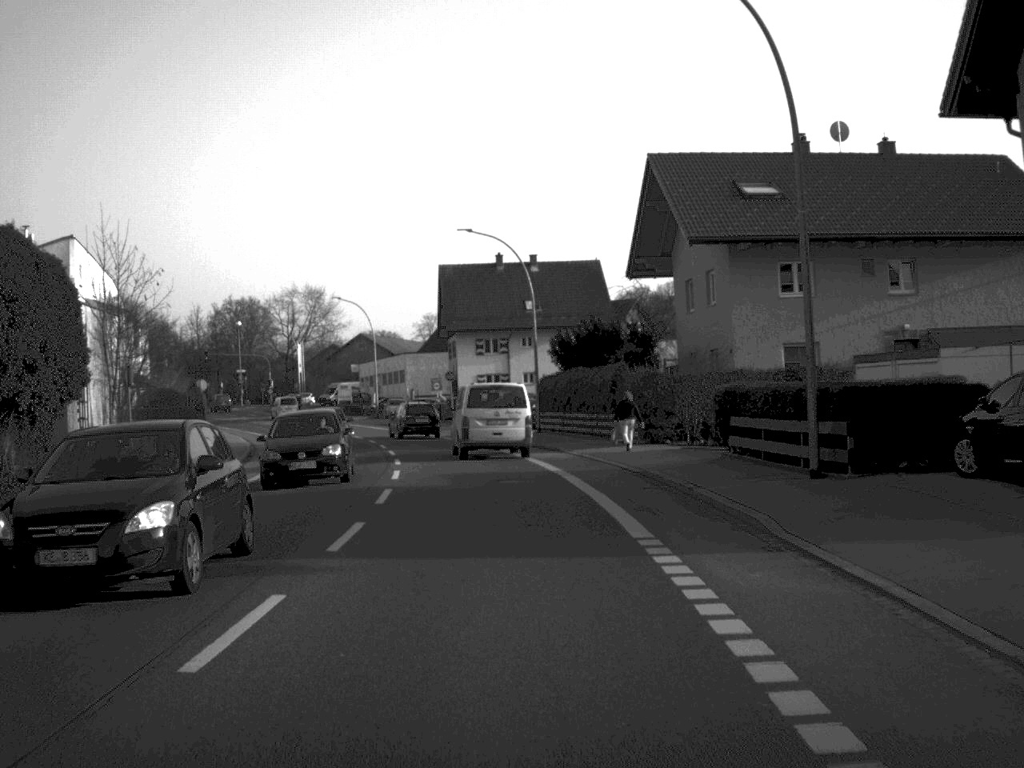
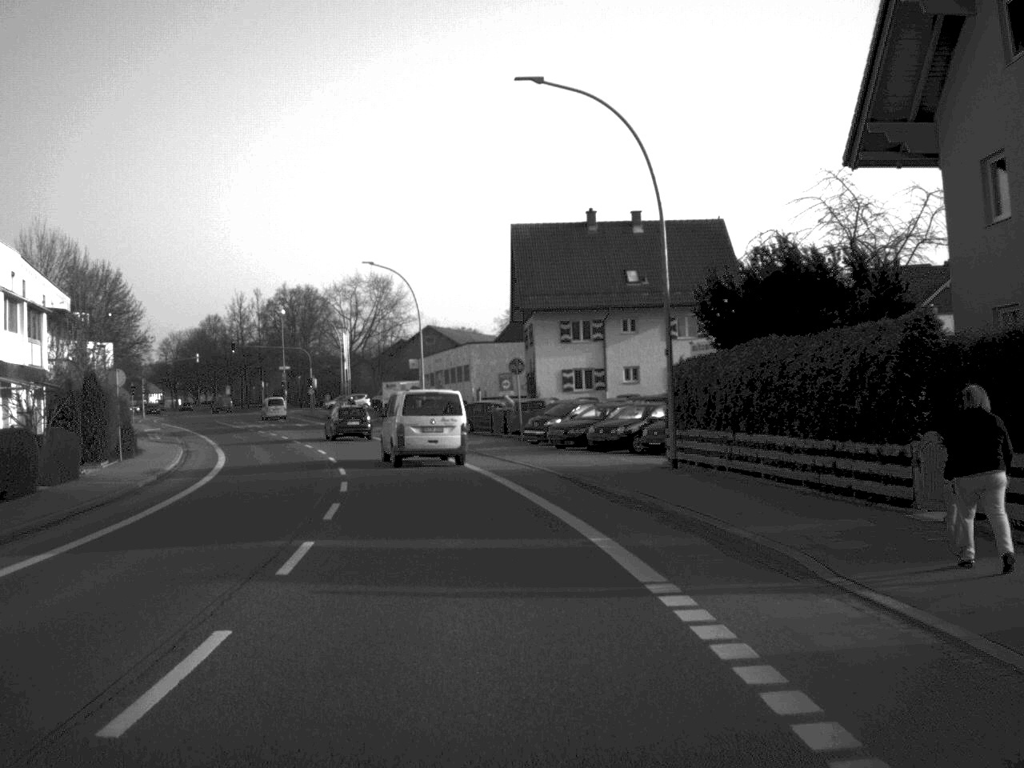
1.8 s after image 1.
(-0.7, +25.1) m; -4°
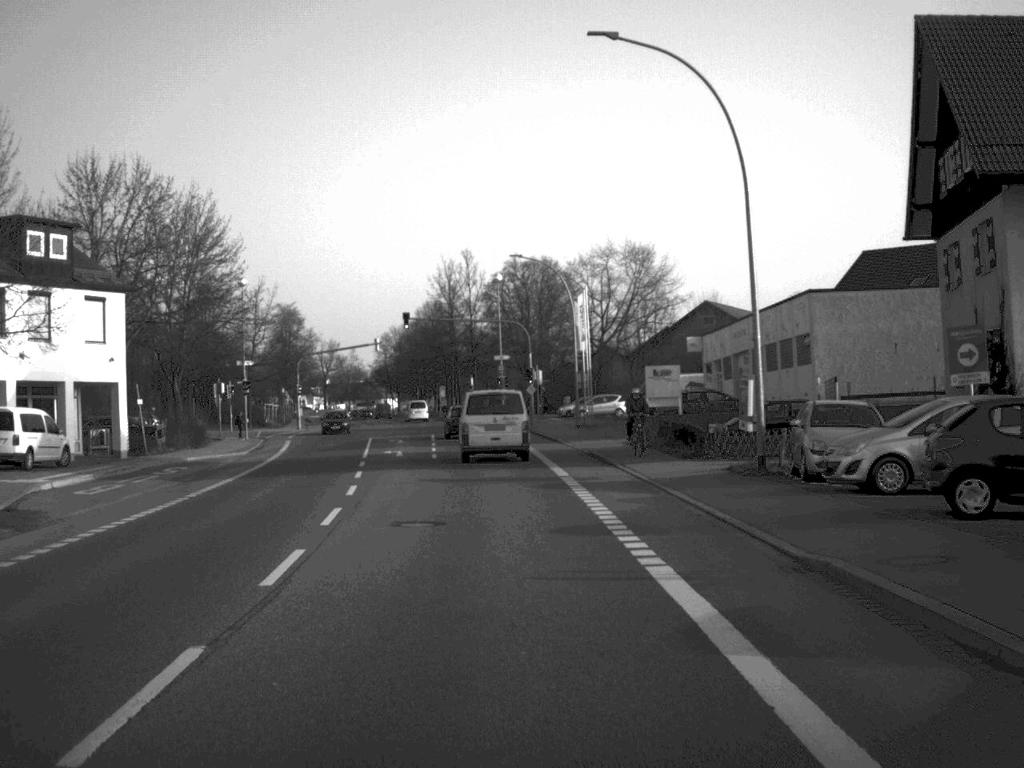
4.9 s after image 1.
(-4.6, +42.1) m; -11°
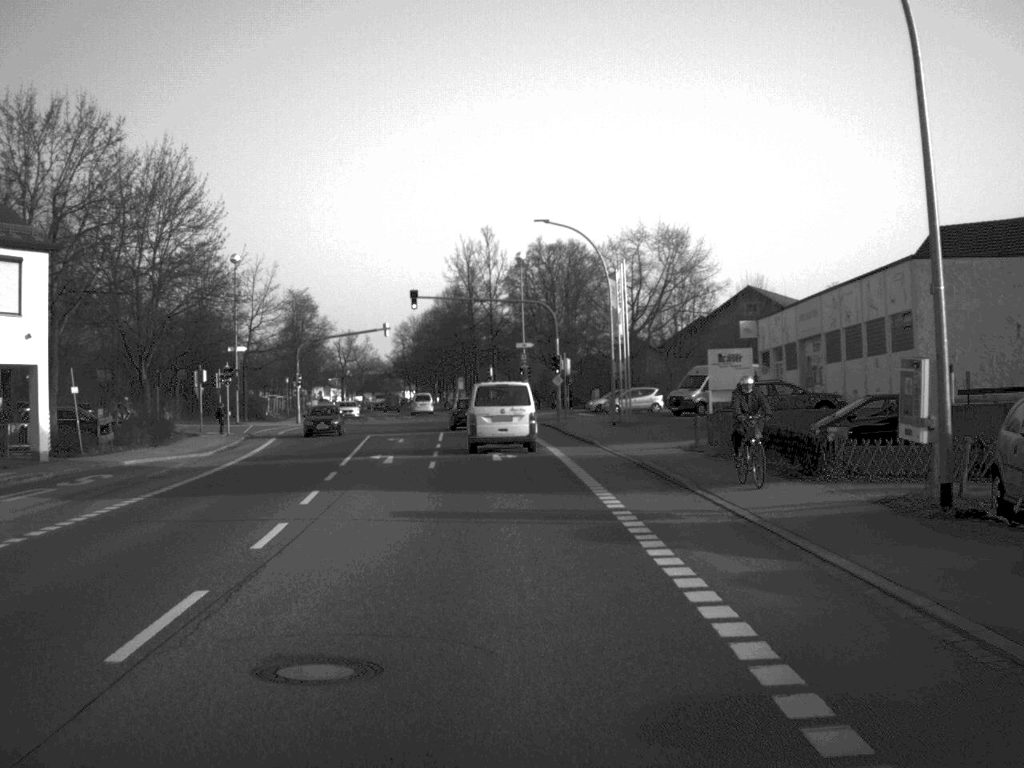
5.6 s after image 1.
(-0.1, +9.8) m; -1°
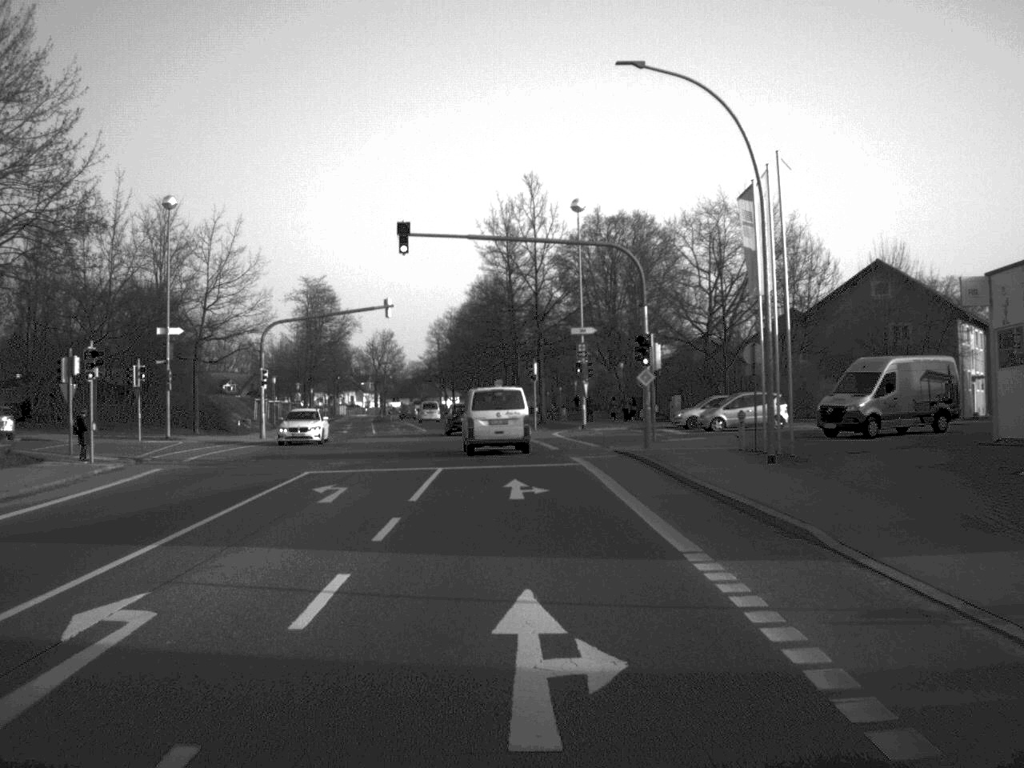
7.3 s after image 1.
(-0.5, +25.7) m; -2°
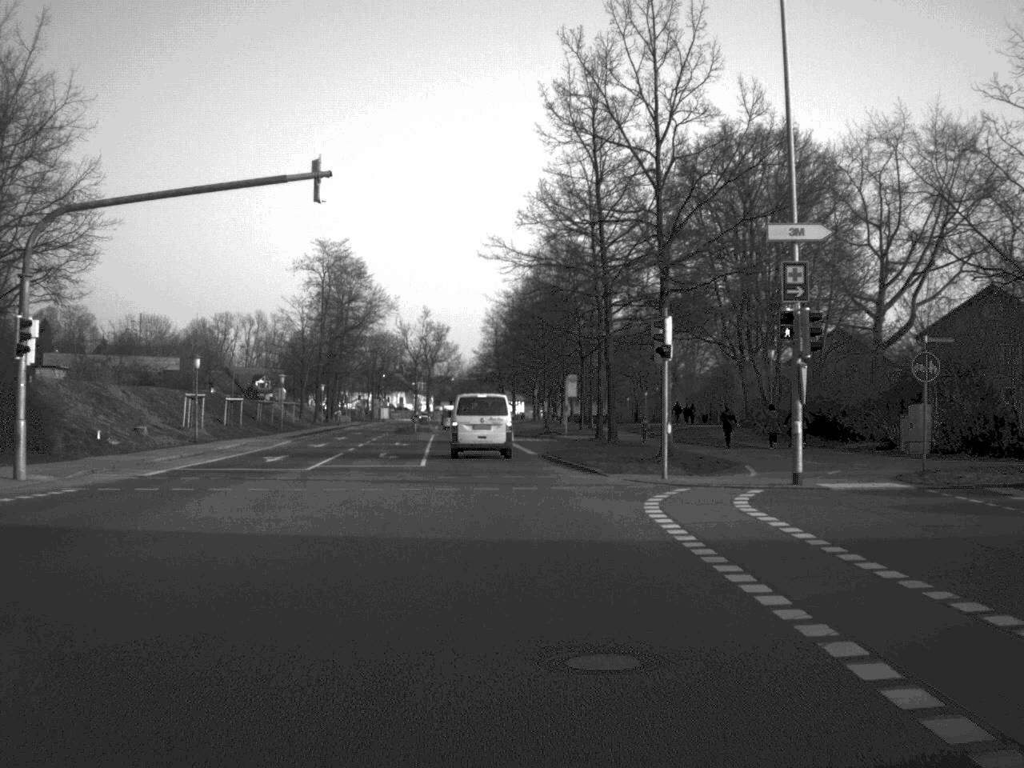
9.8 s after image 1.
(-0.9, +36.8) m; -3°
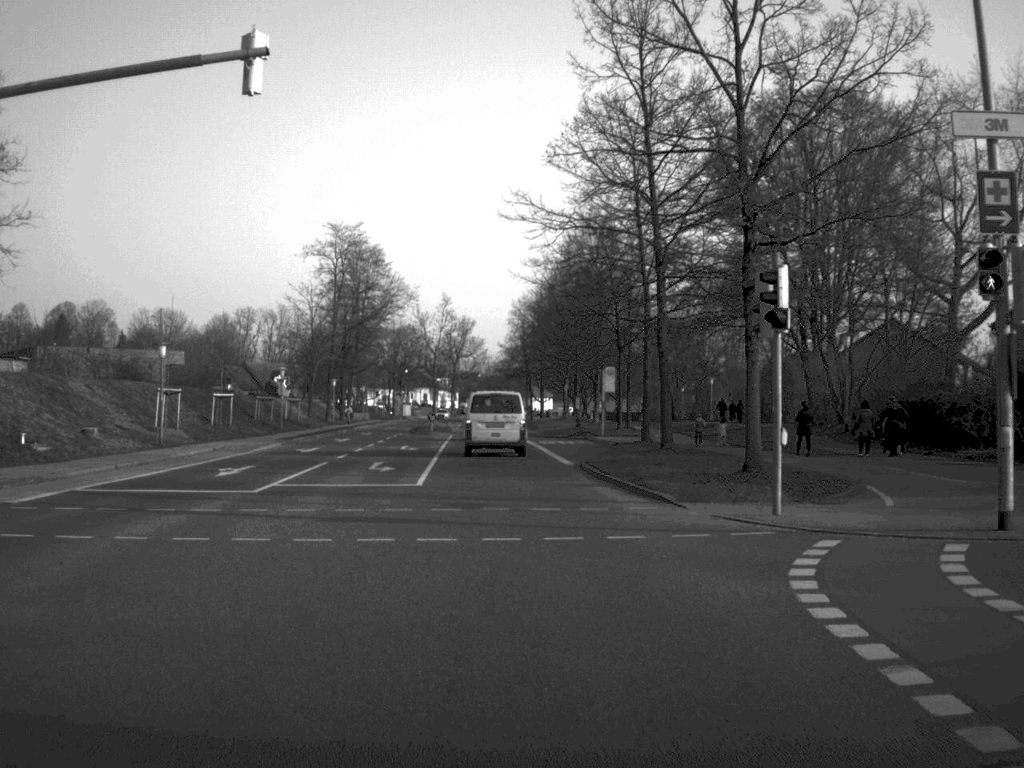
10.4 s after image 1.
(-0.1, +9.3) m; -1°
